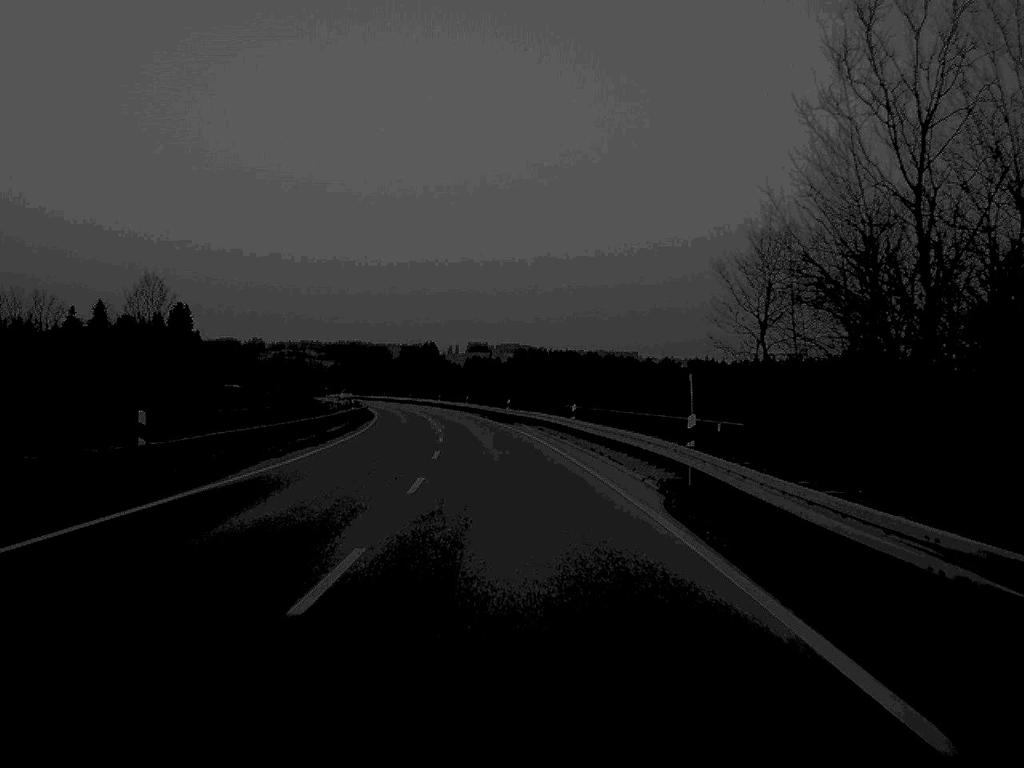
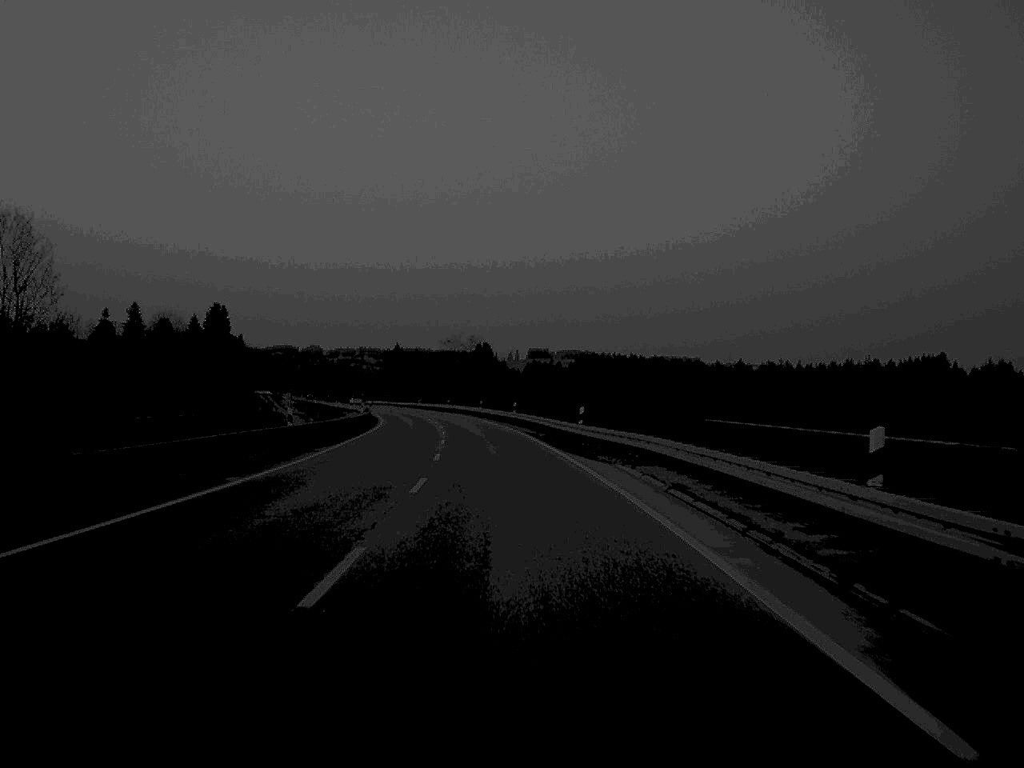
(-0.8, +35.5) m; -3°
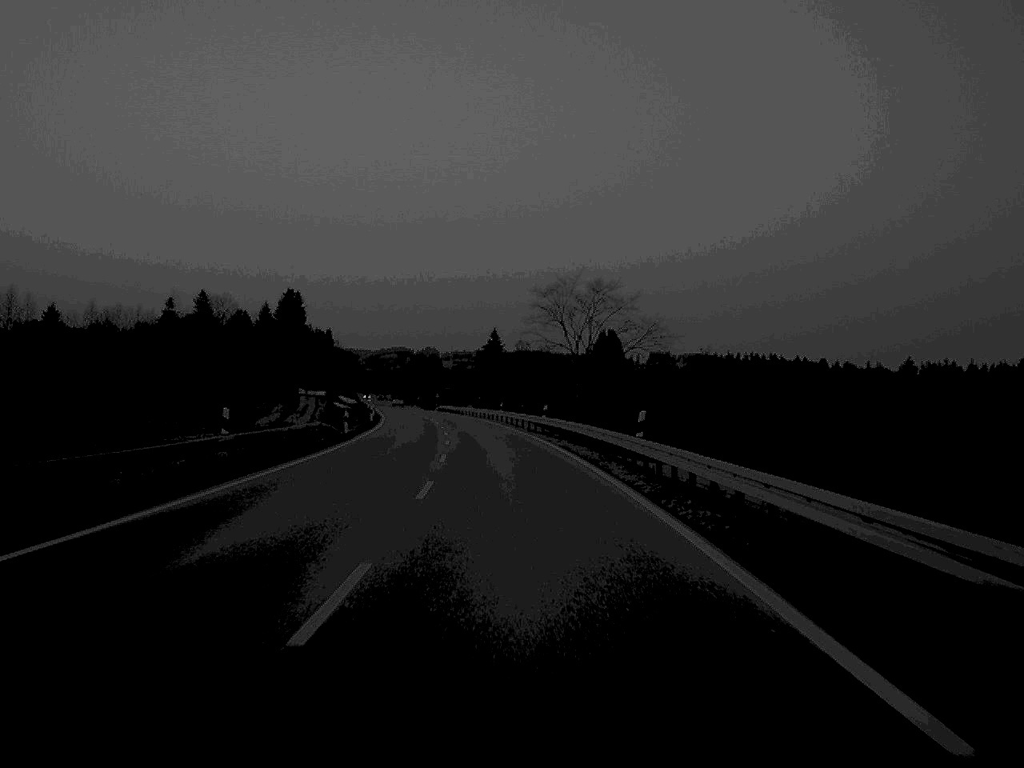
(-3.3, +73.5) m; -5°
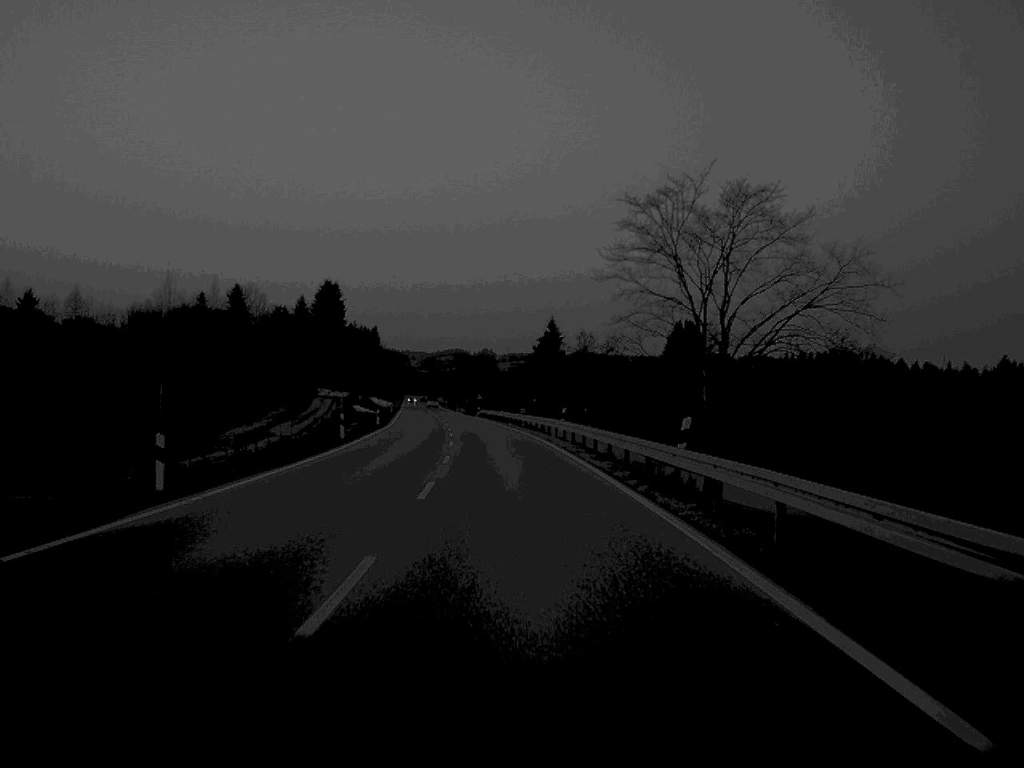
(-0.8, +35.6) m; -3°
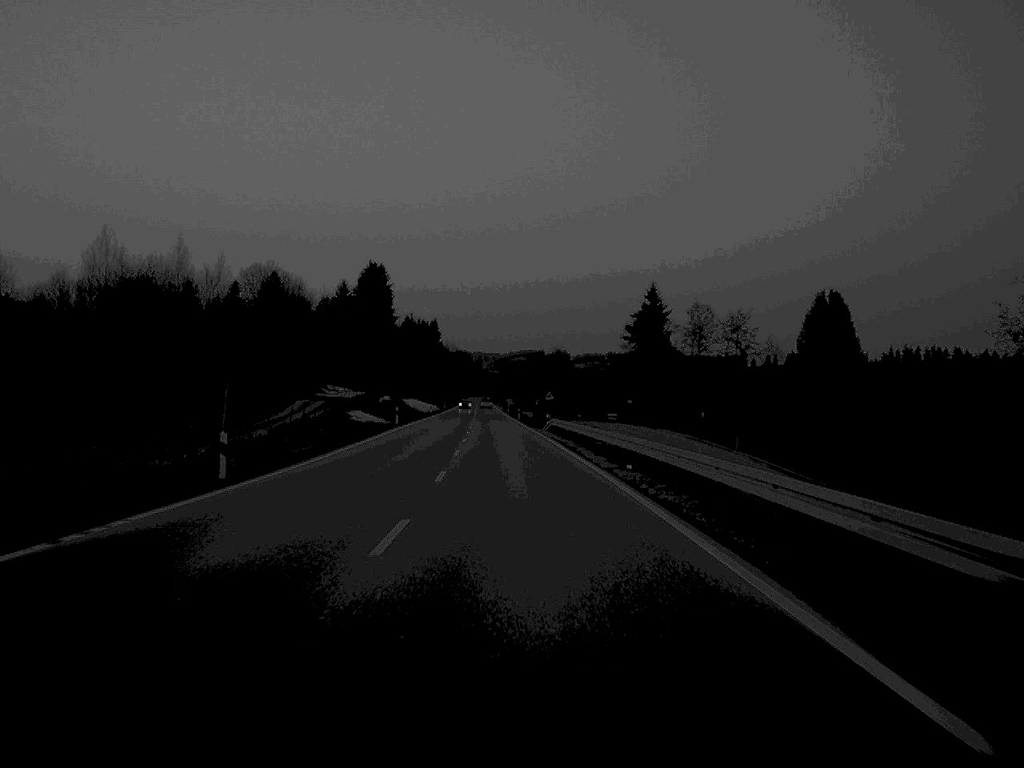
(-1.7, +55.5) m; -3°
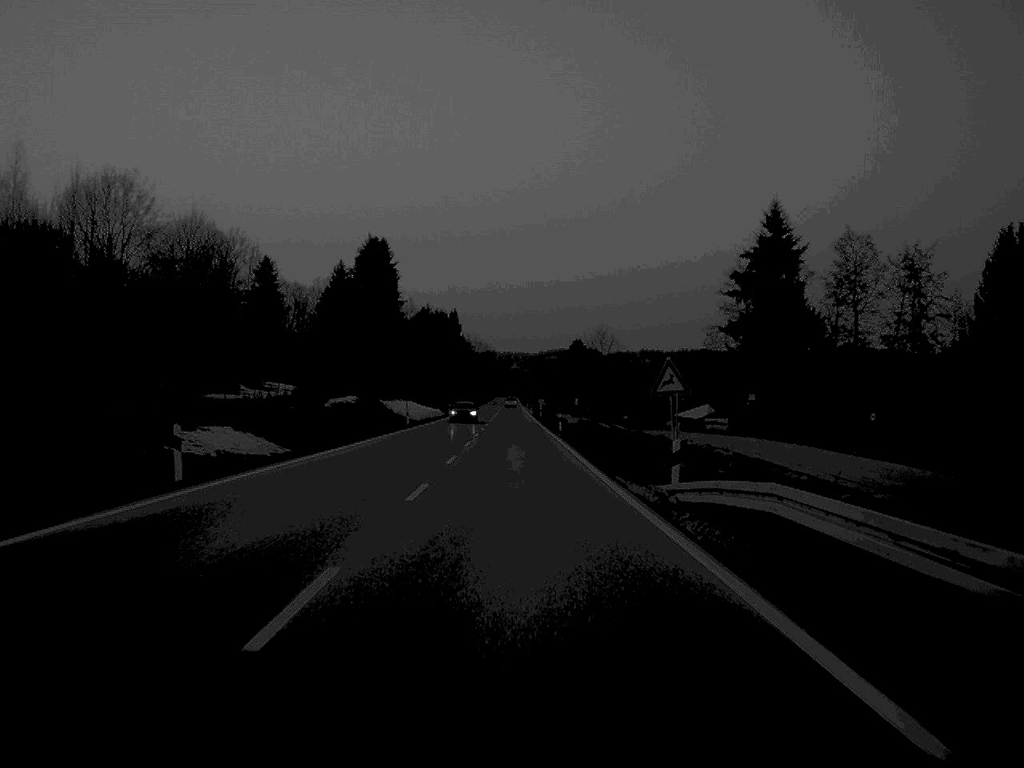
(-0.8, +53.1) m; -1°
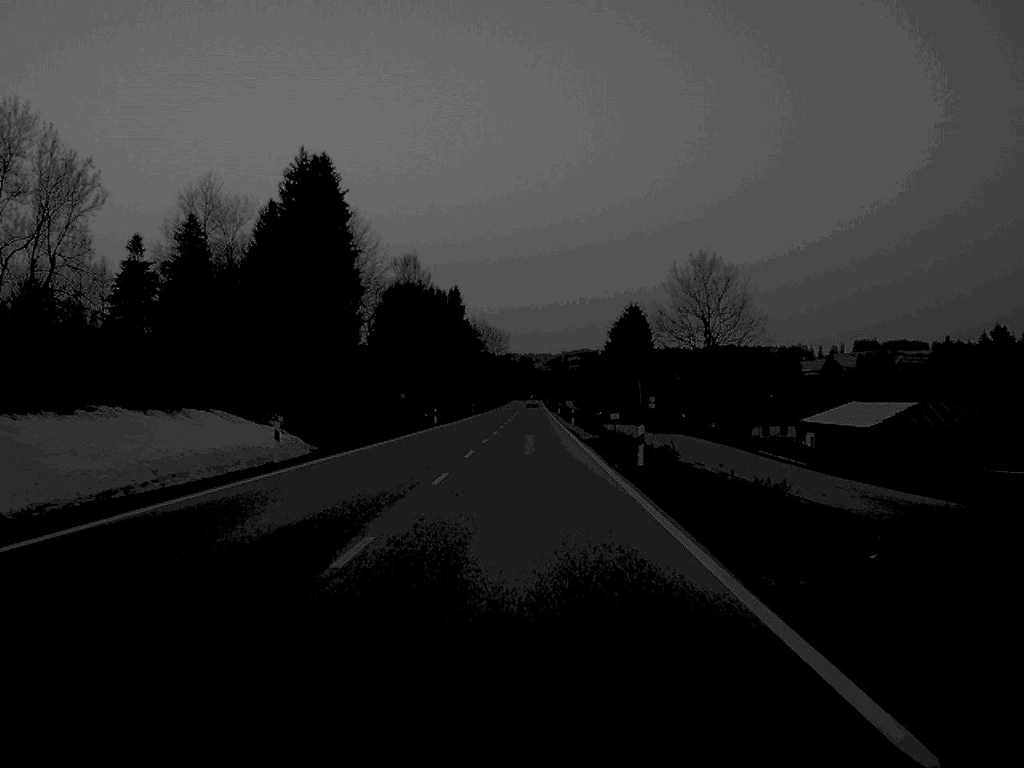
(-0.7, +92.3) m; -1°
